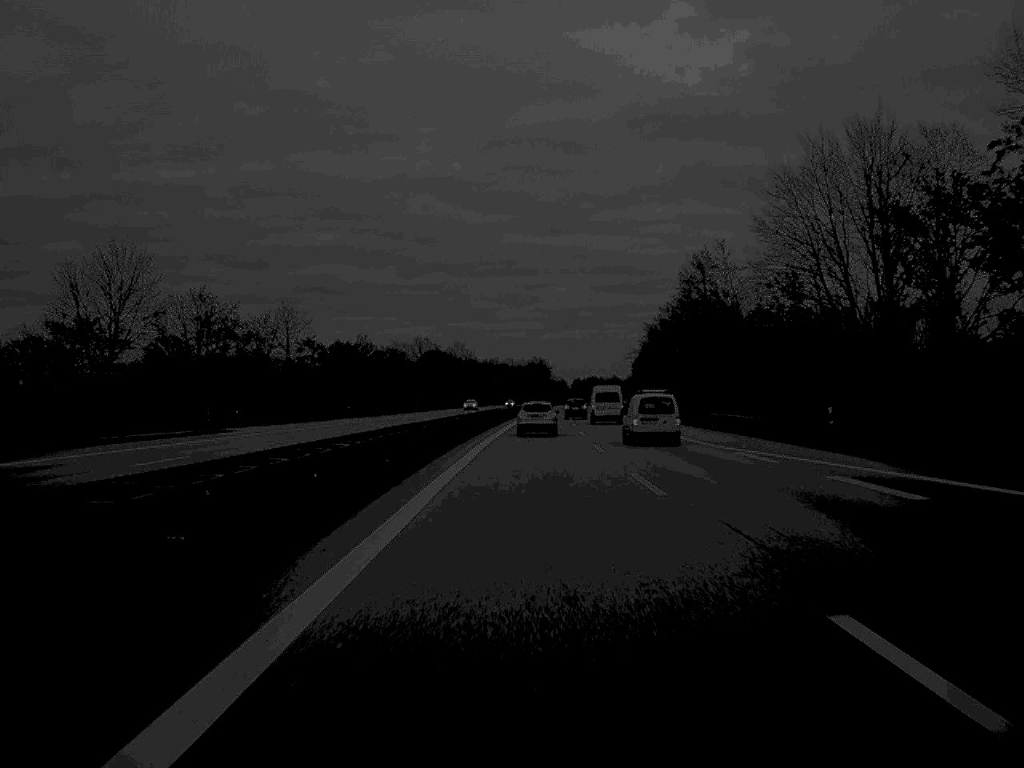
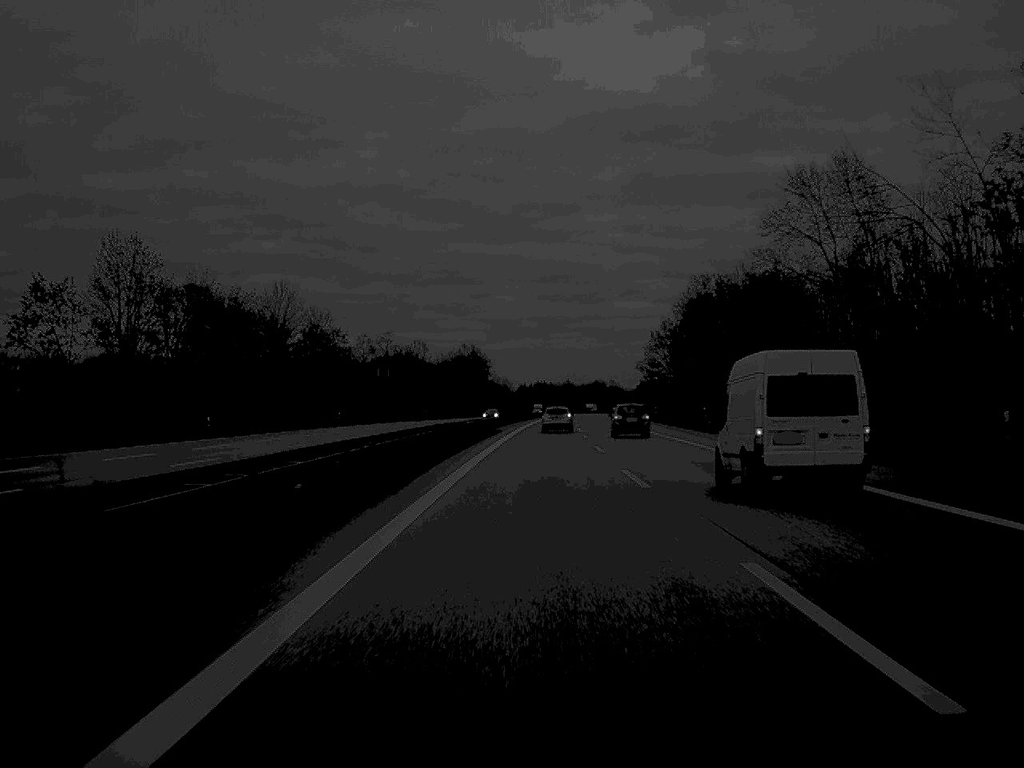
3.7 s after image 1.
(+3.7, +157.9) m; +3°
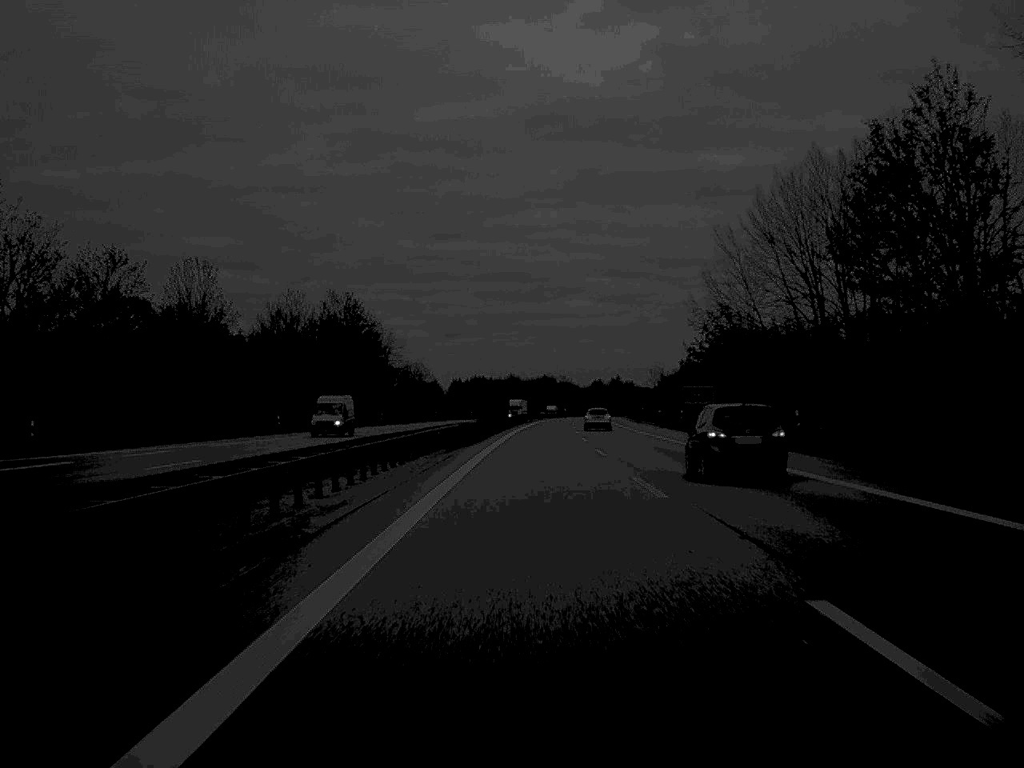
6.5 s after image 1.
(+2.9, +127.7) m; +3°
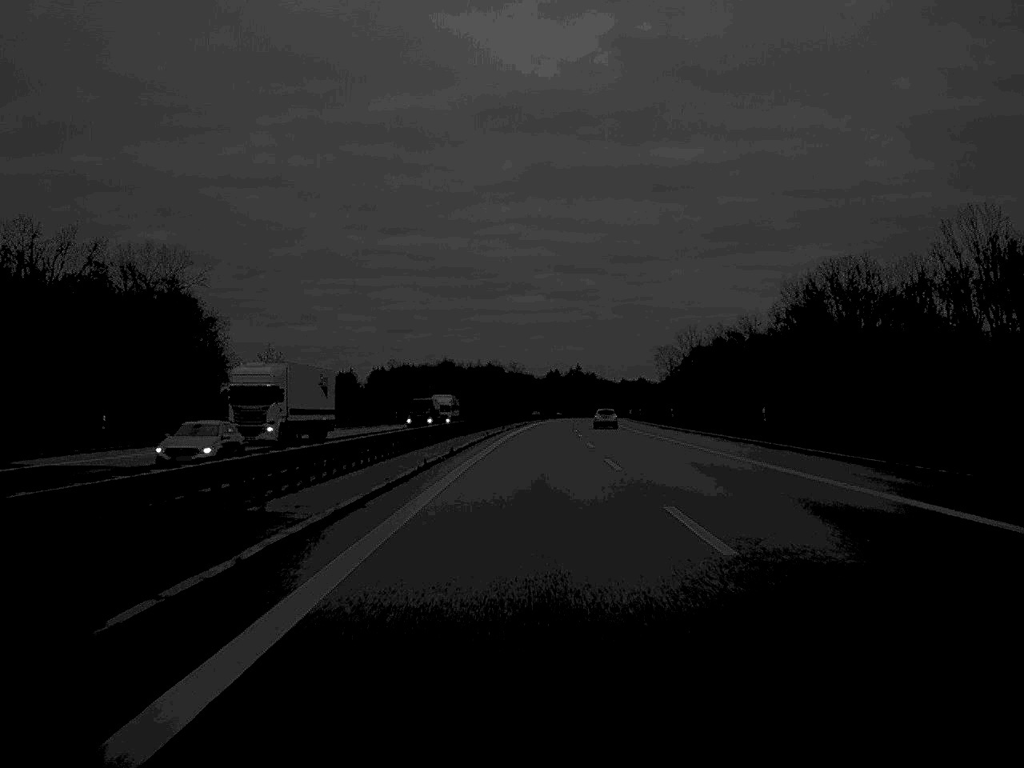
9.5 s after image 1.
(+2.9, +133.5) m; +2°
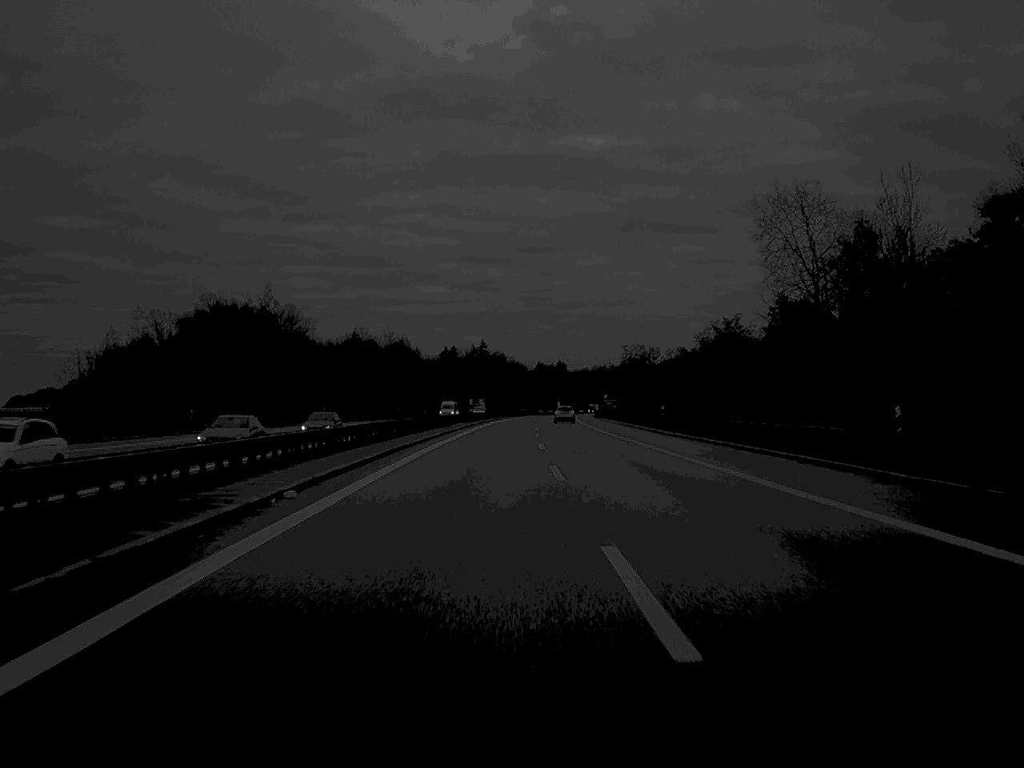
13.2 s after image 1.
(+5.8, +165.9) m; +4°
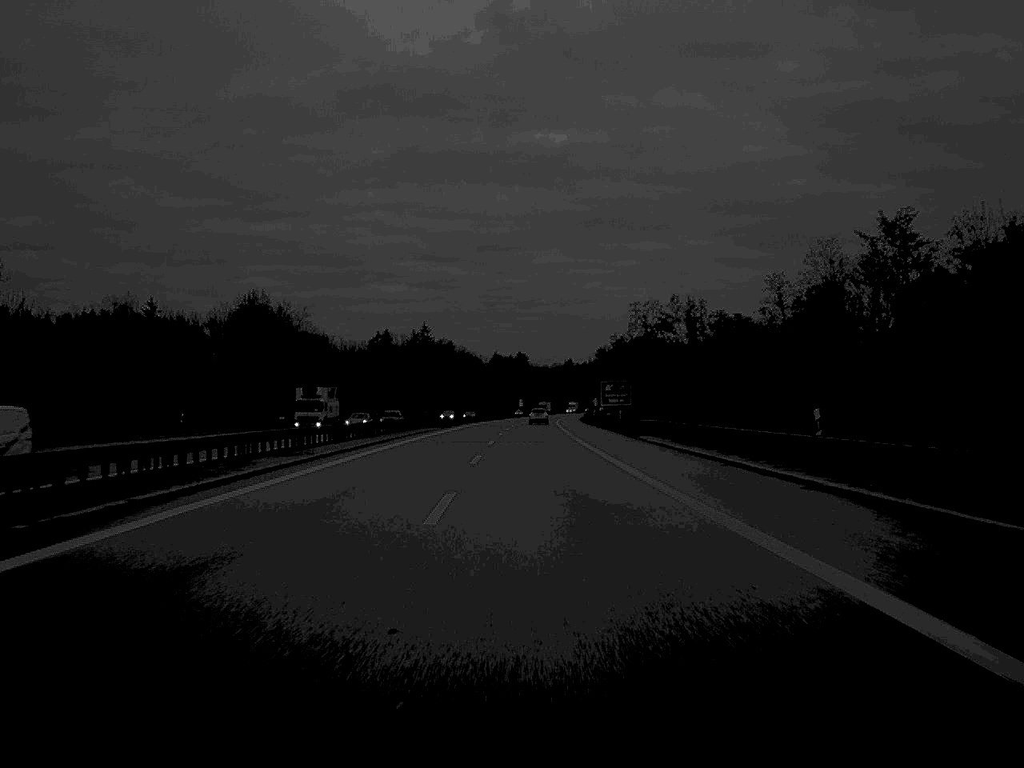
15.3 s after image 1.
(+1.8, +98.3) m; +2°
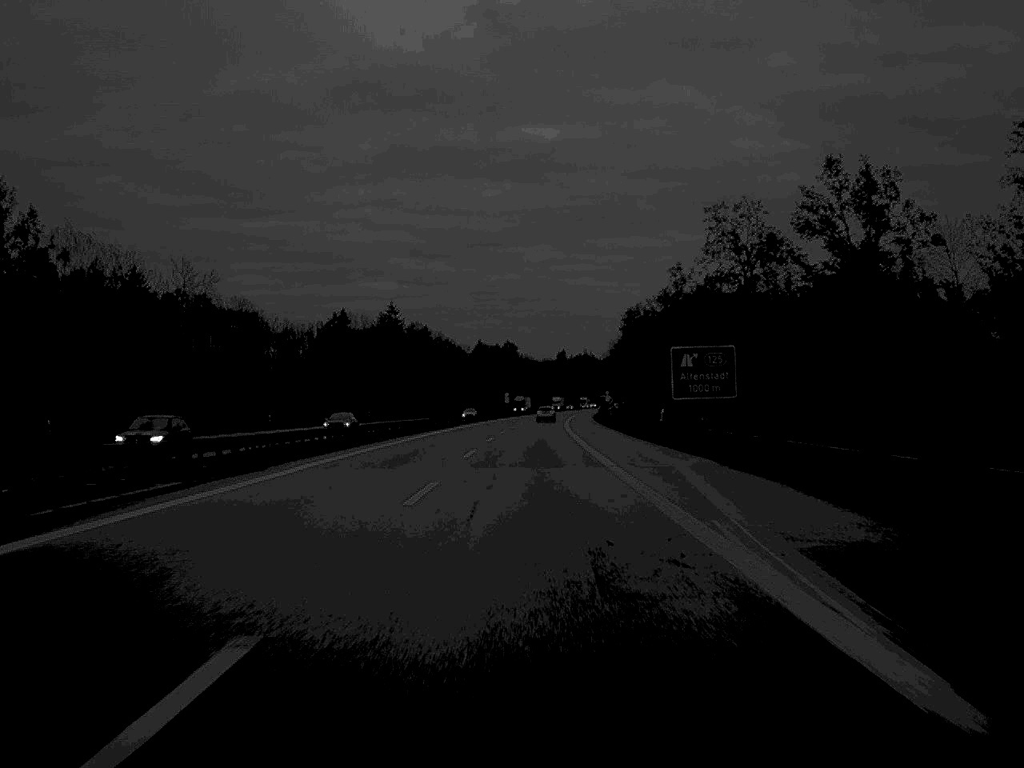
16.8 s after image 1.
(+0.3, +68.1) m; 0°
